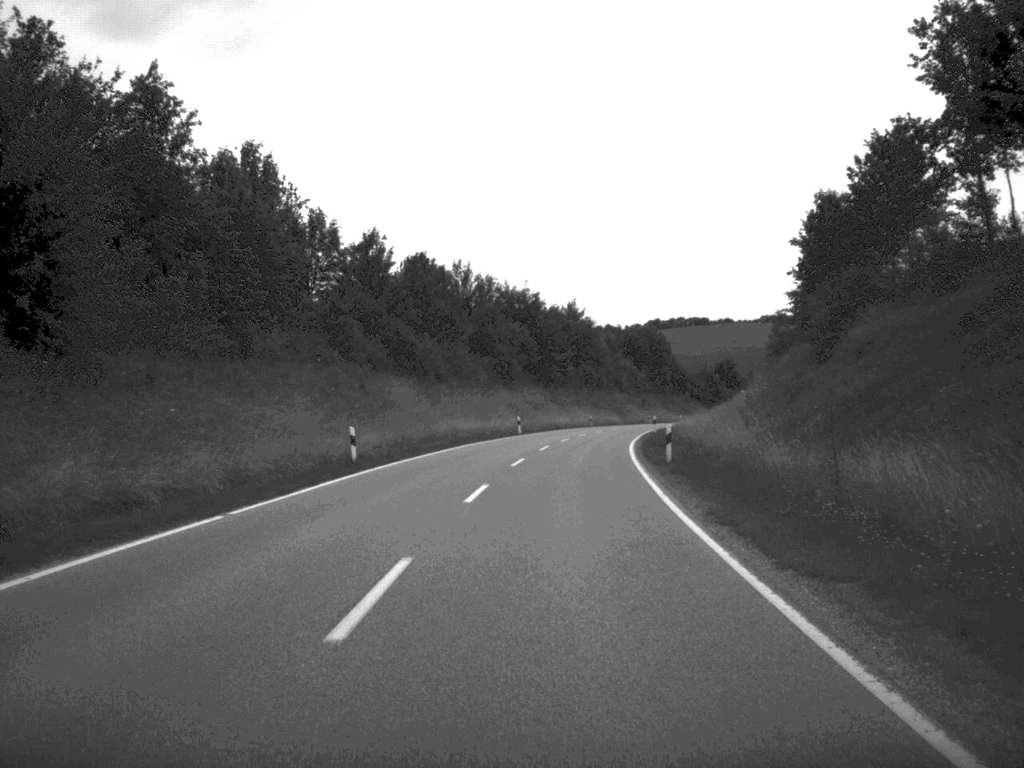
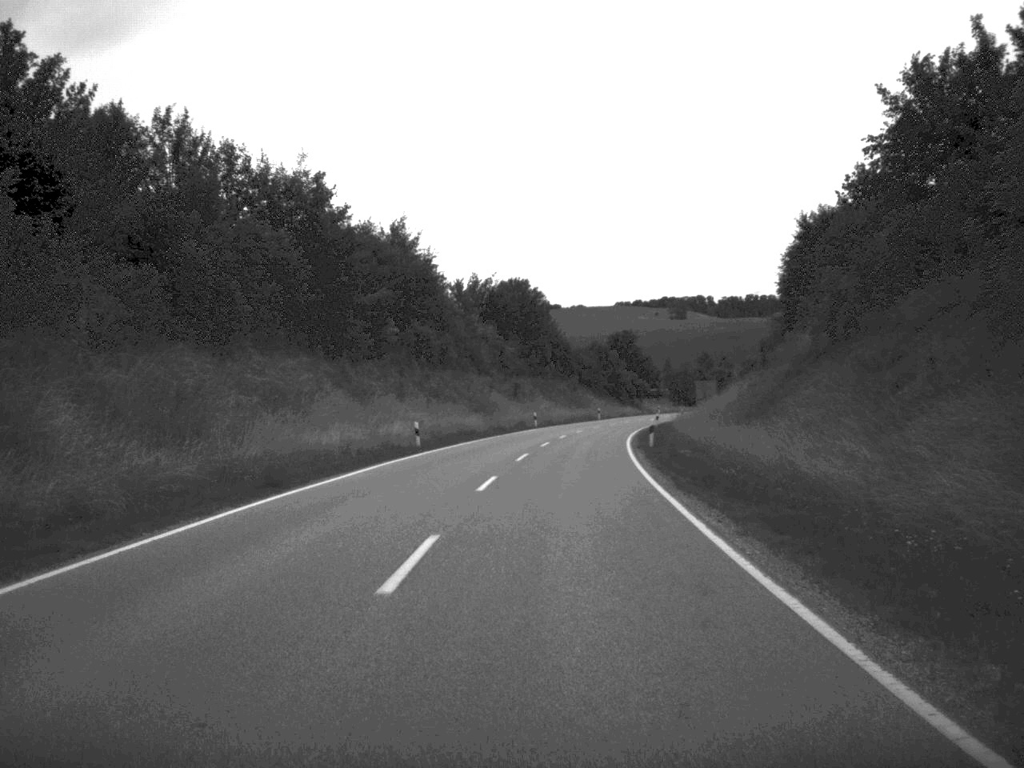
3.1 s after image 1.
(+3.9, +67.1) m; +7°
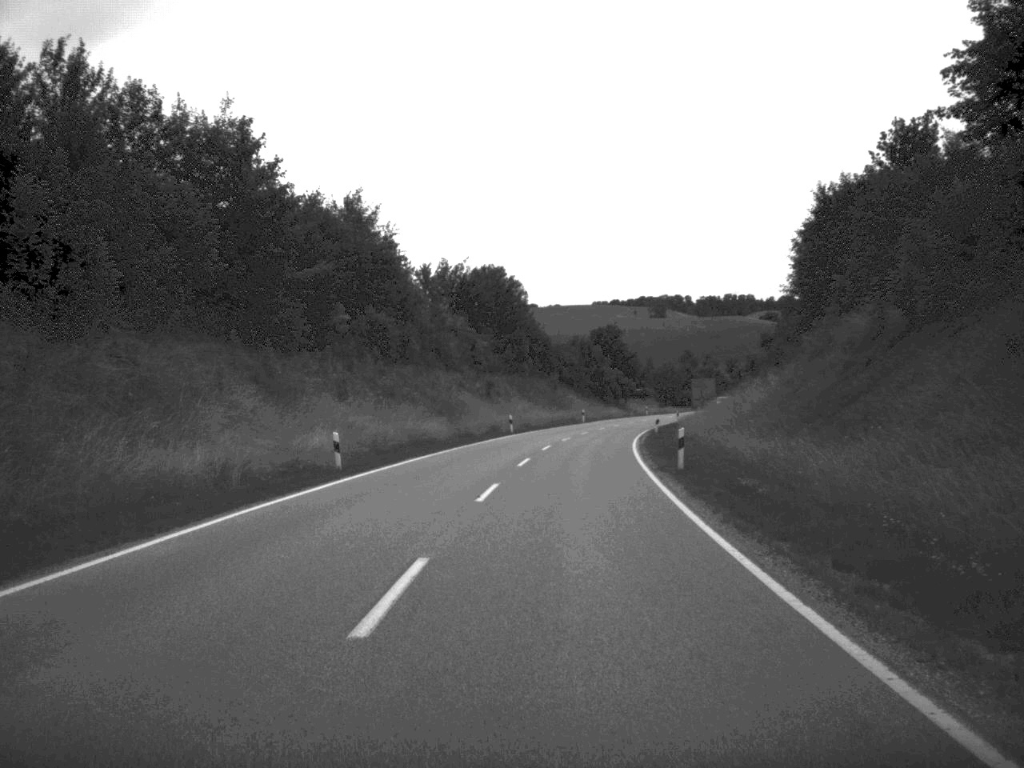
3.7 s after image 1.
(+0.1, +13.5) m; +1°
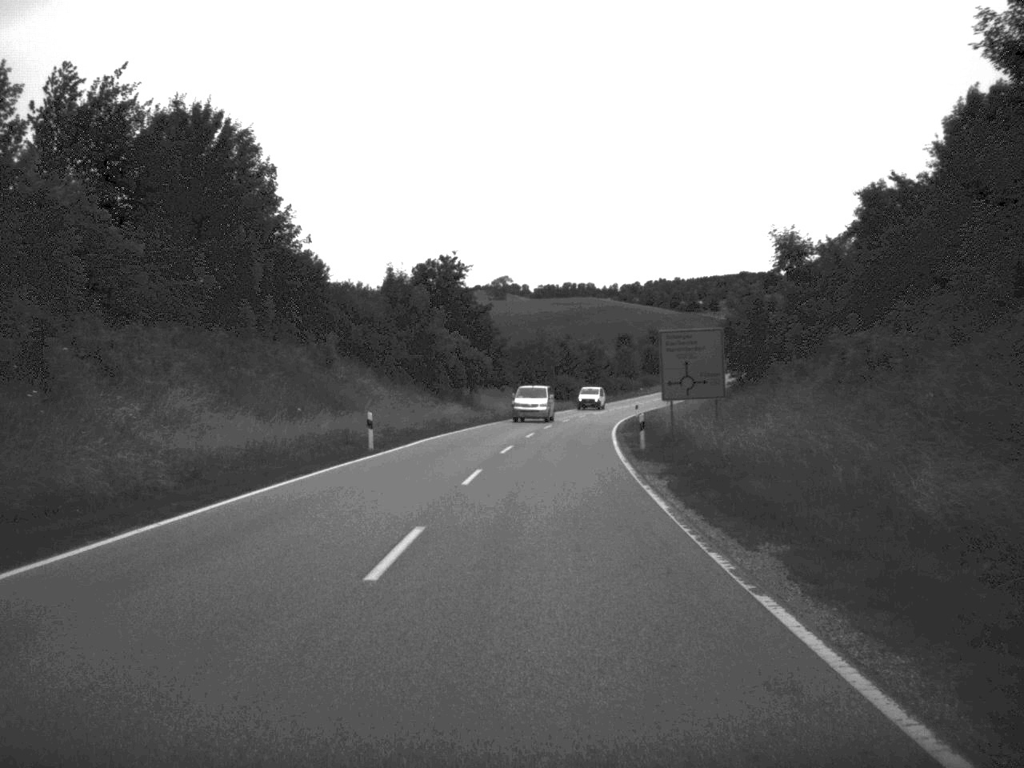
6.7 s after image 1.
(+4.2, +67.0) m; +7°
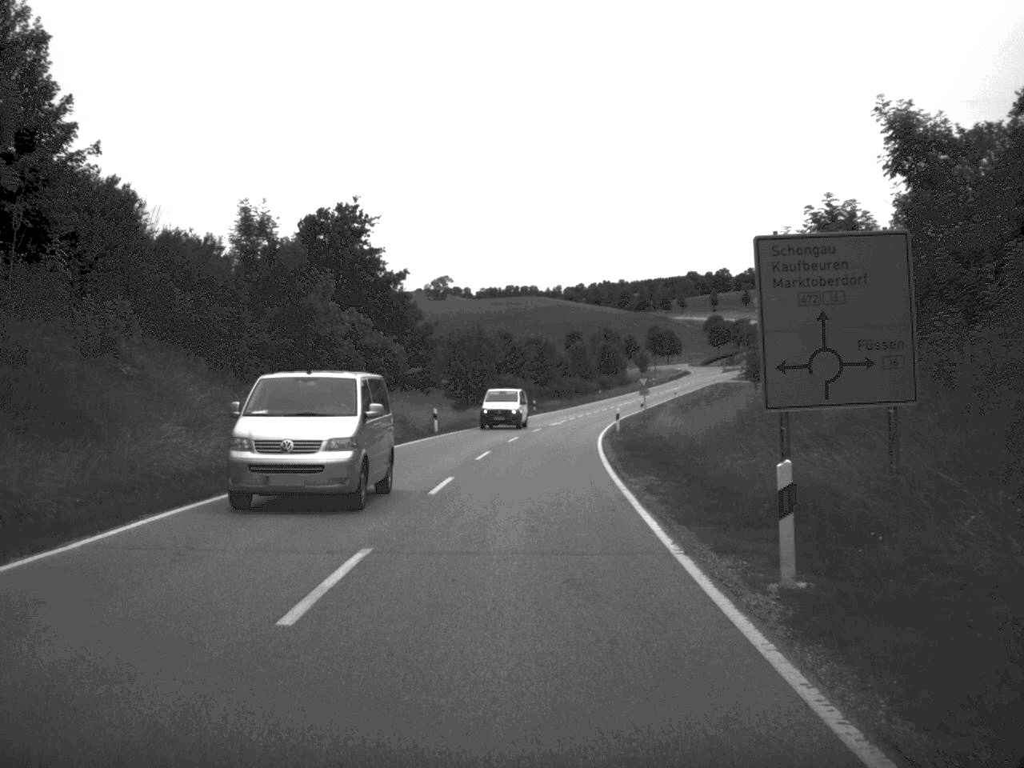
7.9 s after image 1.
(+0.6, +25.1) m; +2°
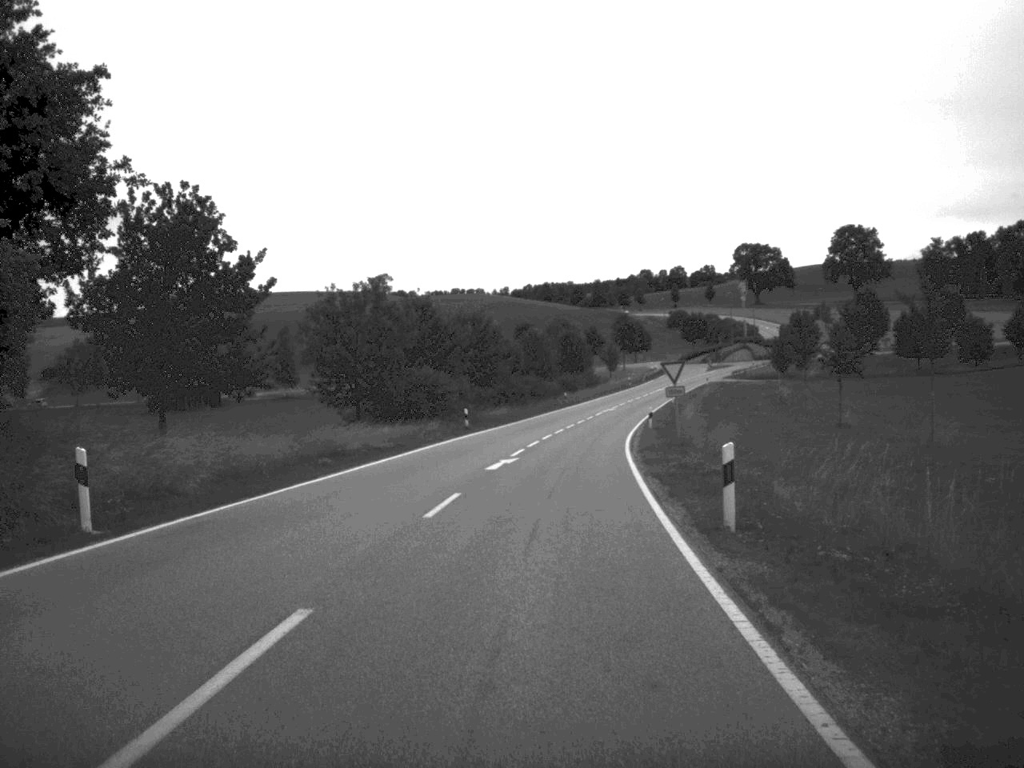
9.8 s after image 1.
(+0.8, +38.3) m; +2°
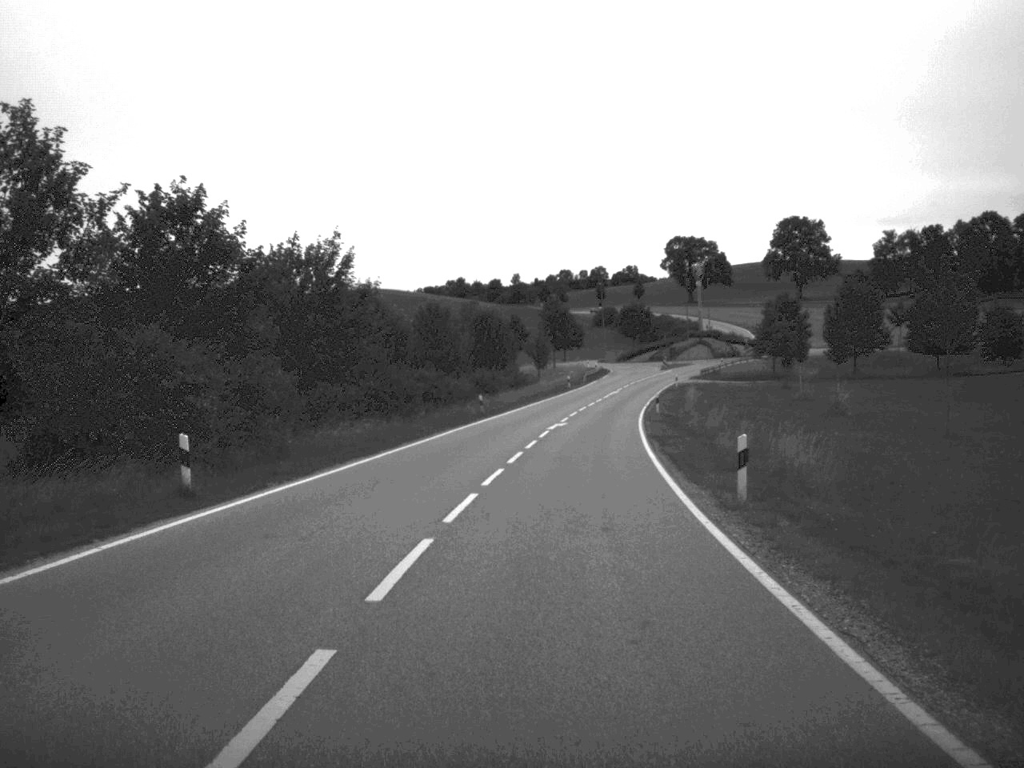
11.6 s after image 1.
(+1.0, +36.2) m; +4°
